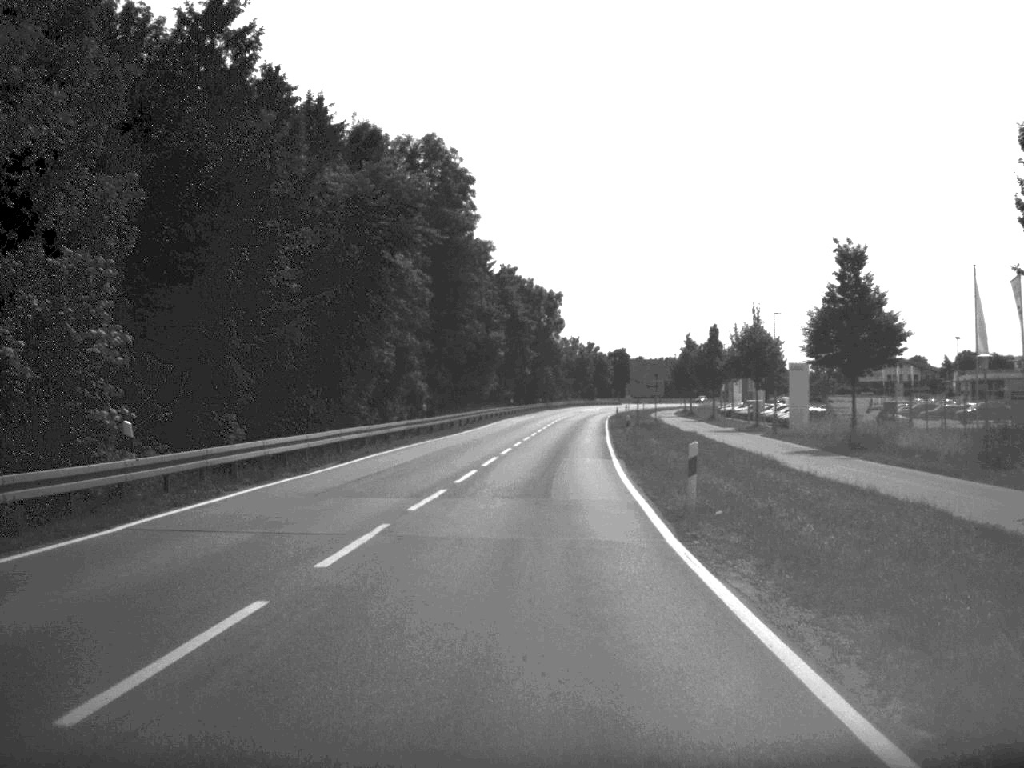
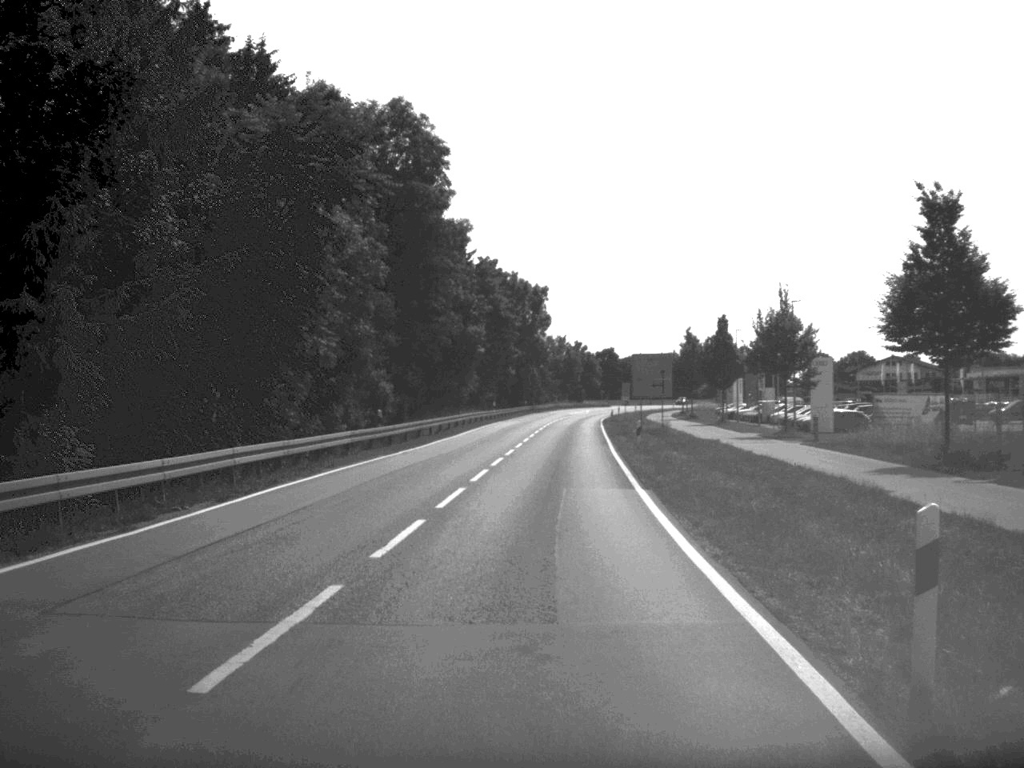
(+0.1, +10.9) m; +1°
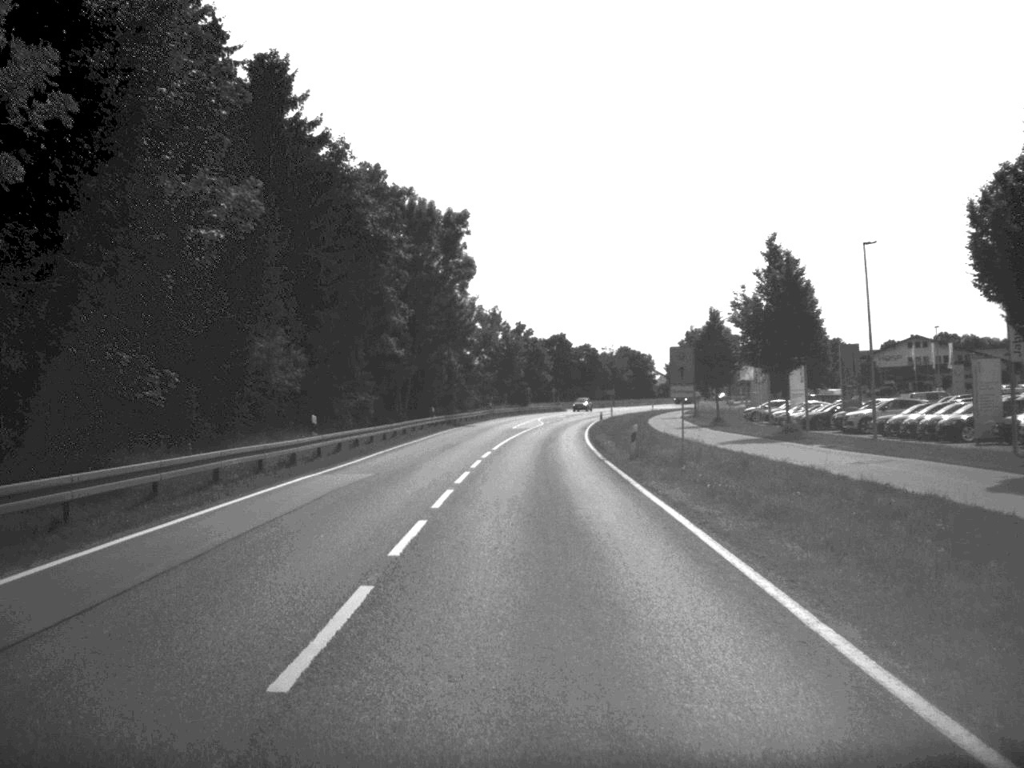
(+1.6, +58.5) m; +3°
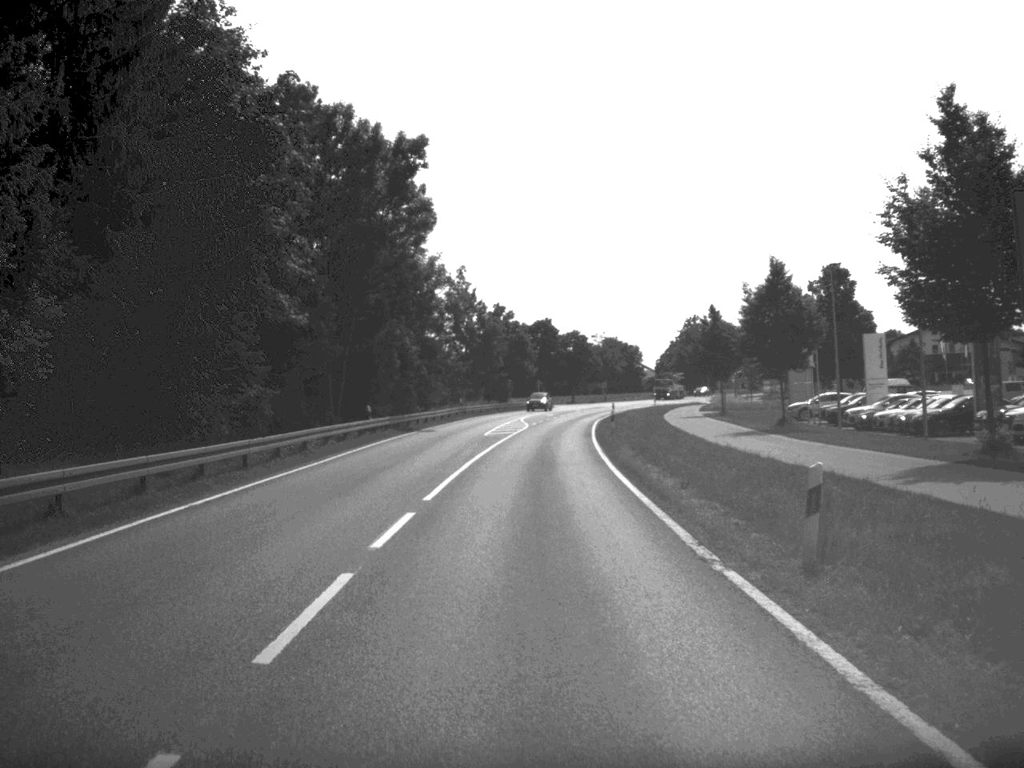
(+0.2, +22.7) m; +1°
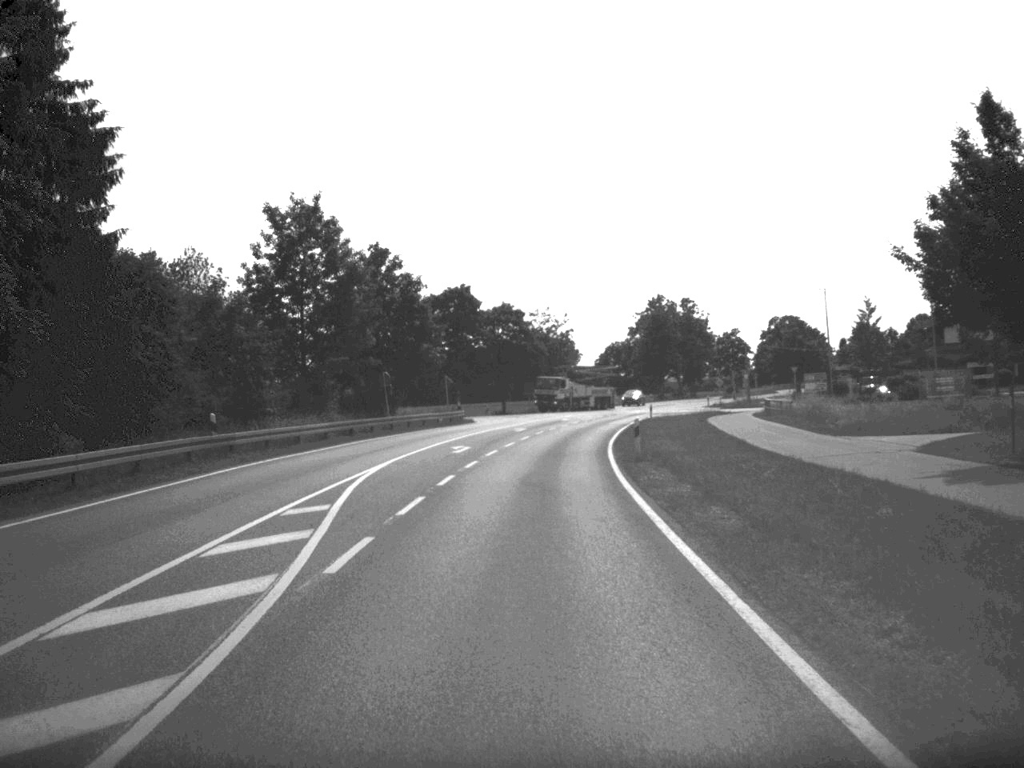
(+1.3, +57.0) m; +3°
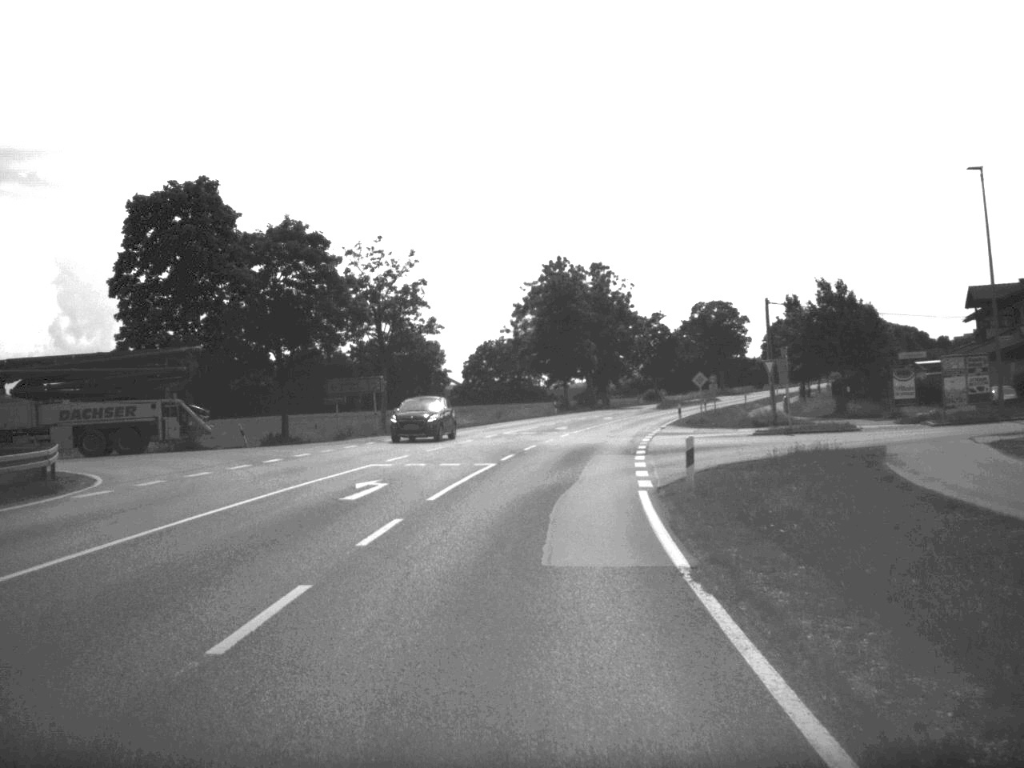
(+2.7, +56.0) m; +6°
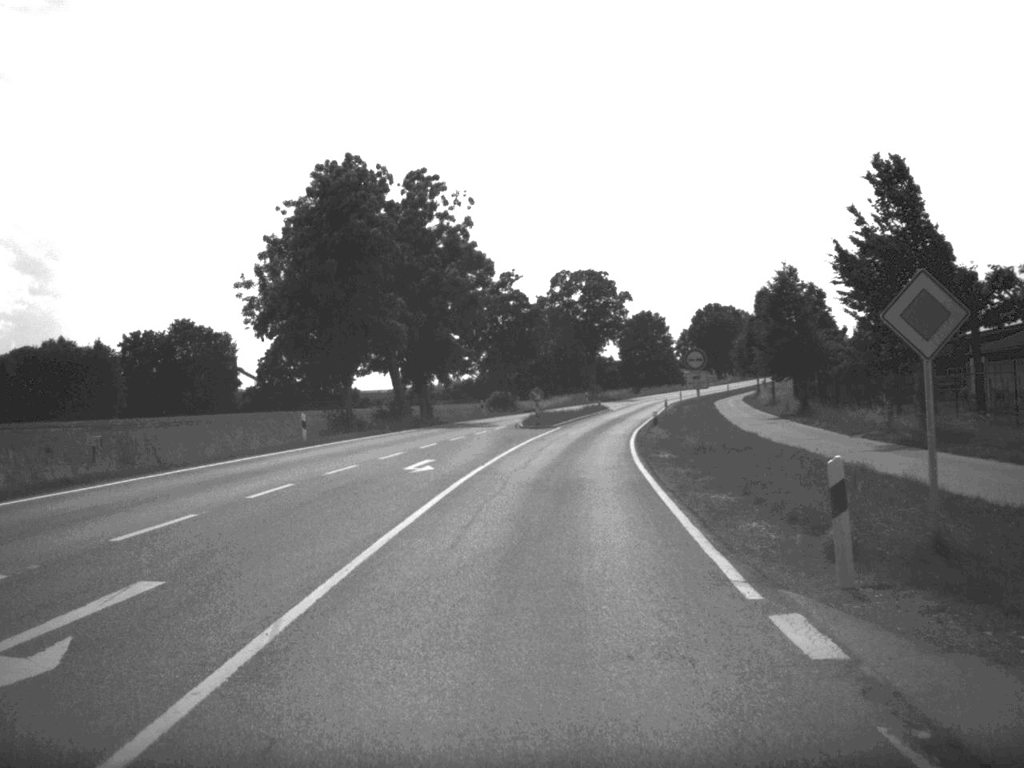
(+3.5, +53.1) m; +8°
